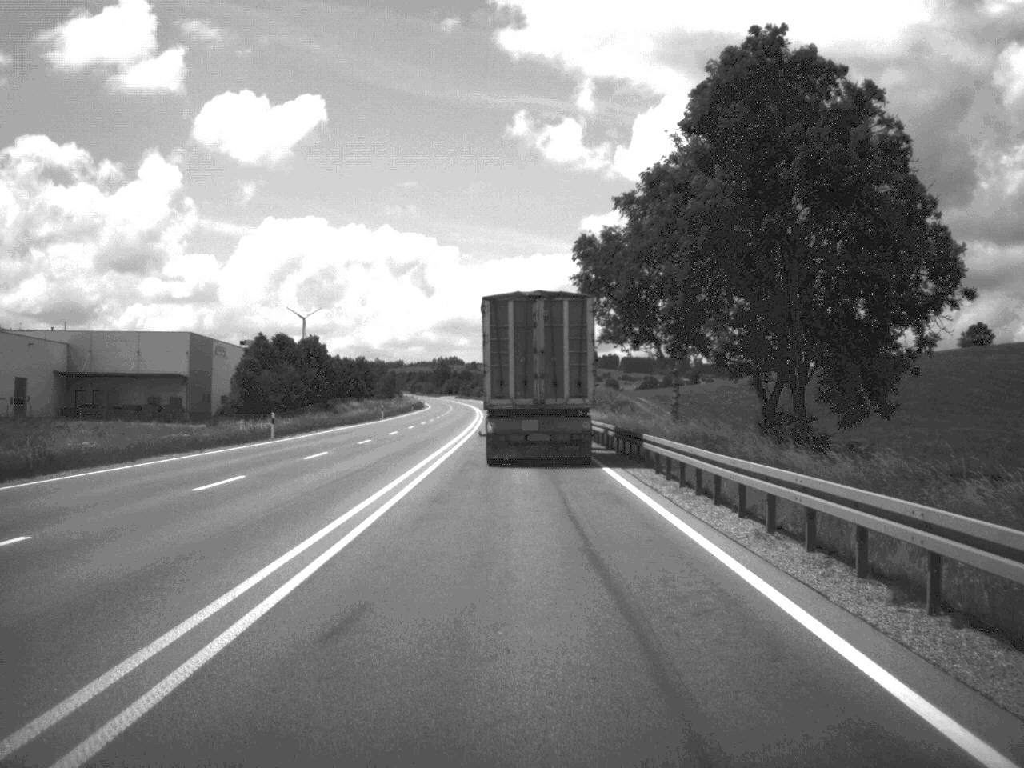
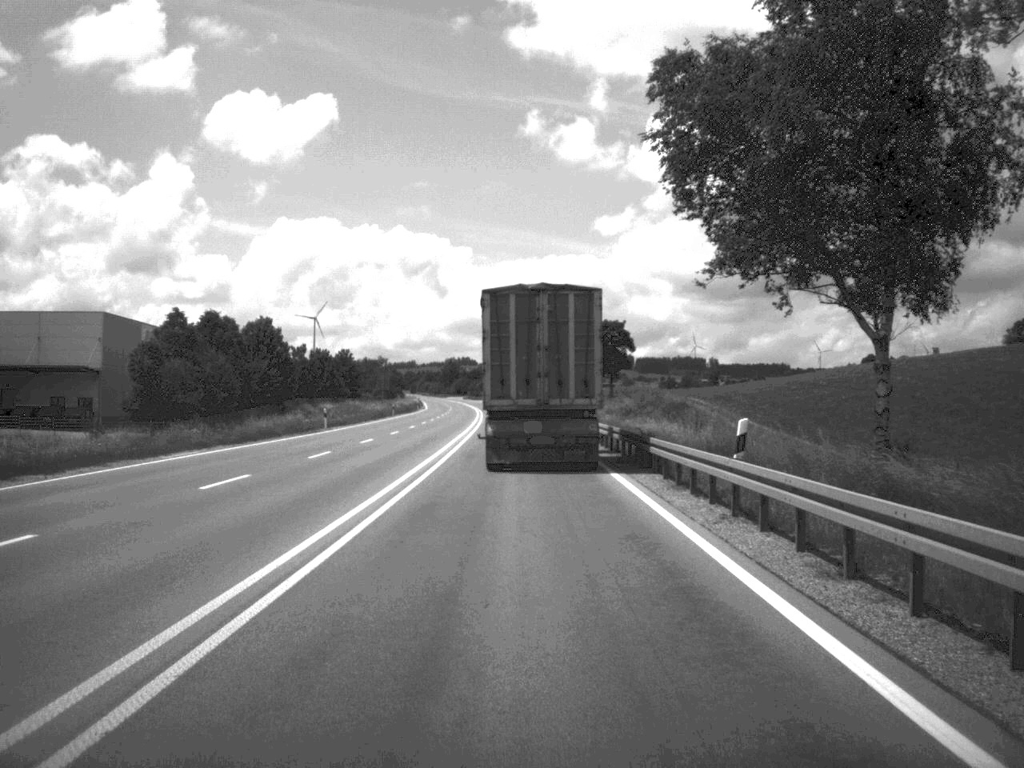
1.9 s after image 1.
(-0.2, +35.5) m; -1°
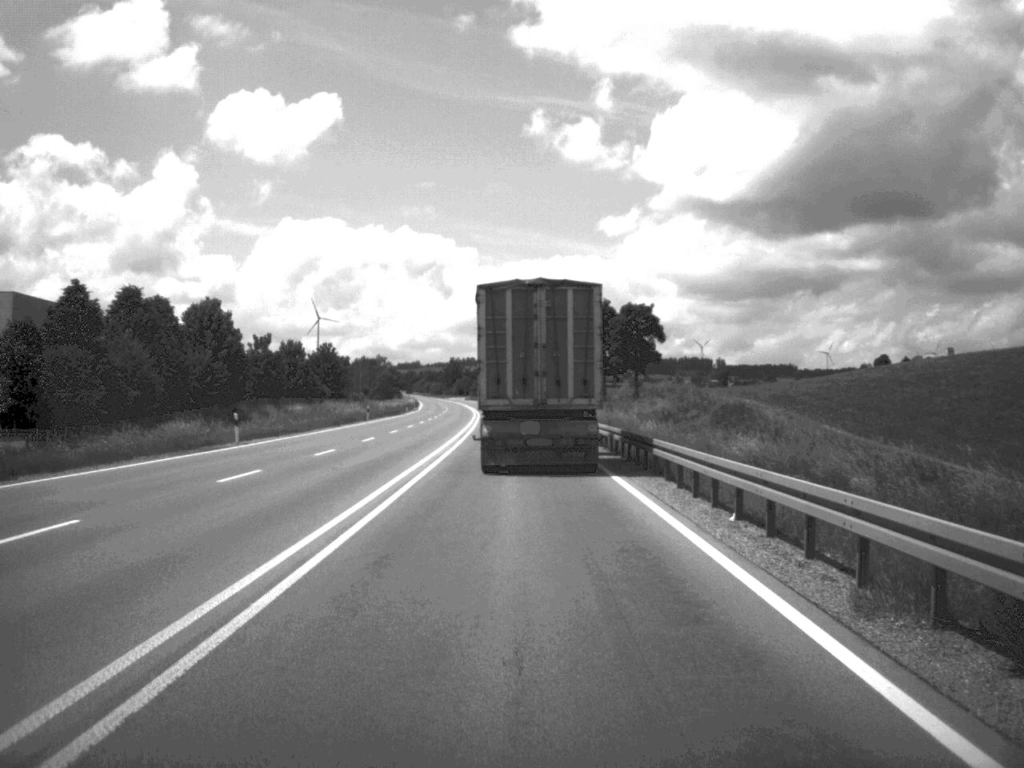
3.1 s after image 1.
(-0.1, +22.3) m; 0°
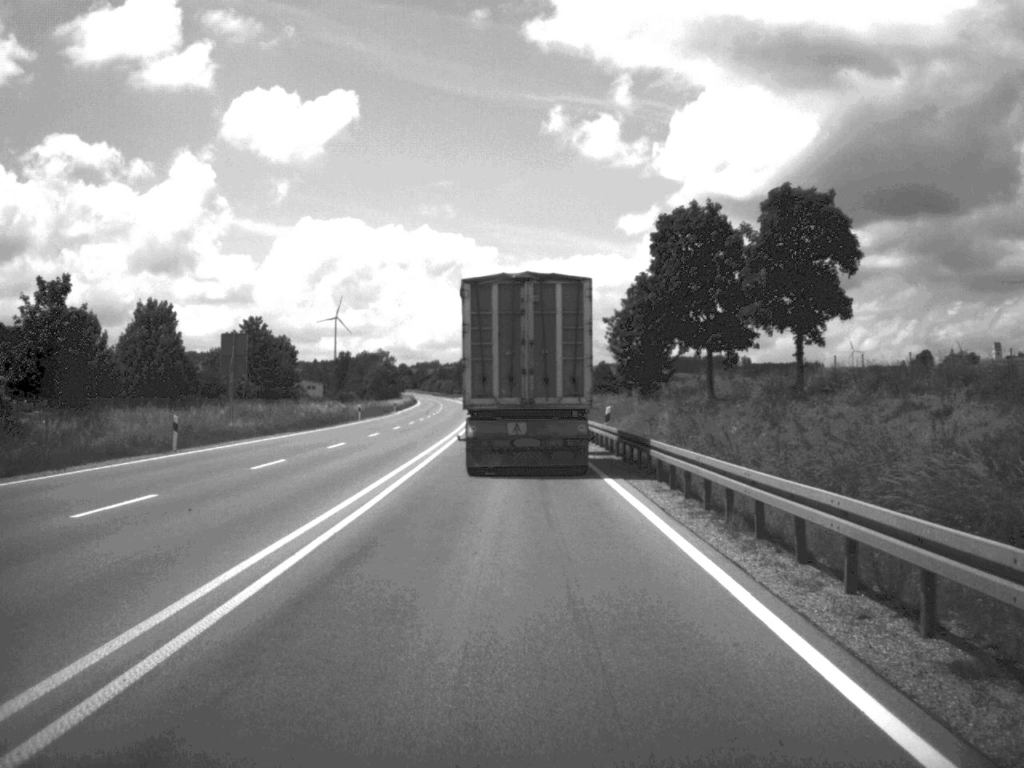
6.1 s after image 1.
(-0.5, +55.5) m; -1°
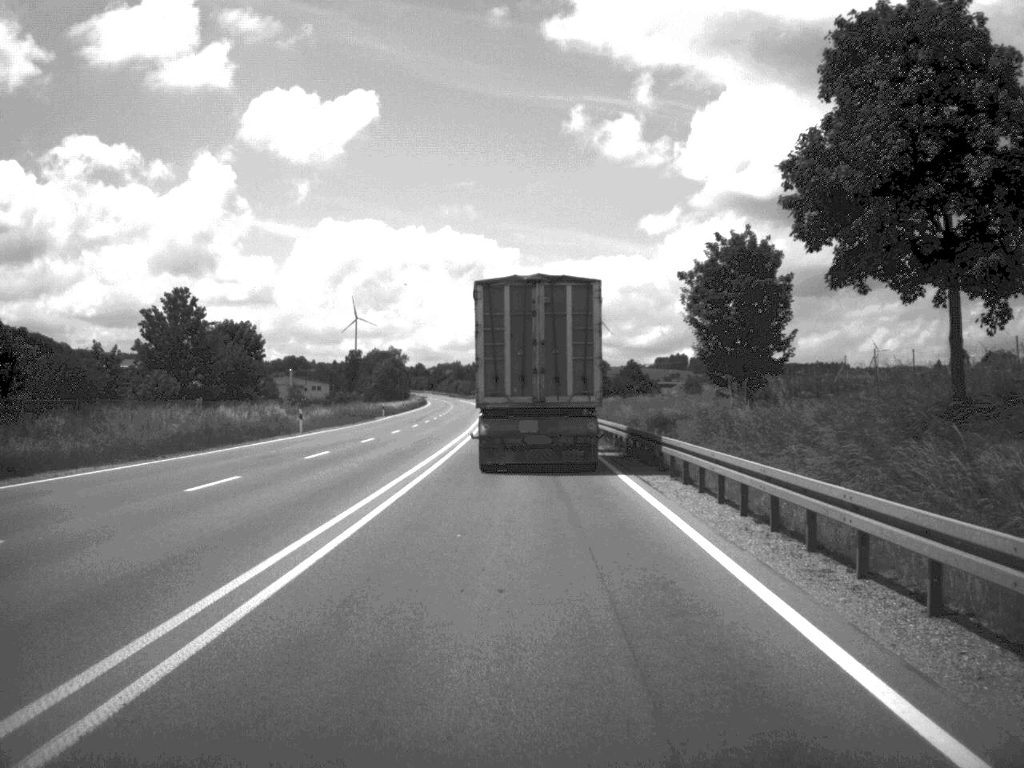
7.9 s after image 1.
(-0.3, +31.0) m; -1°
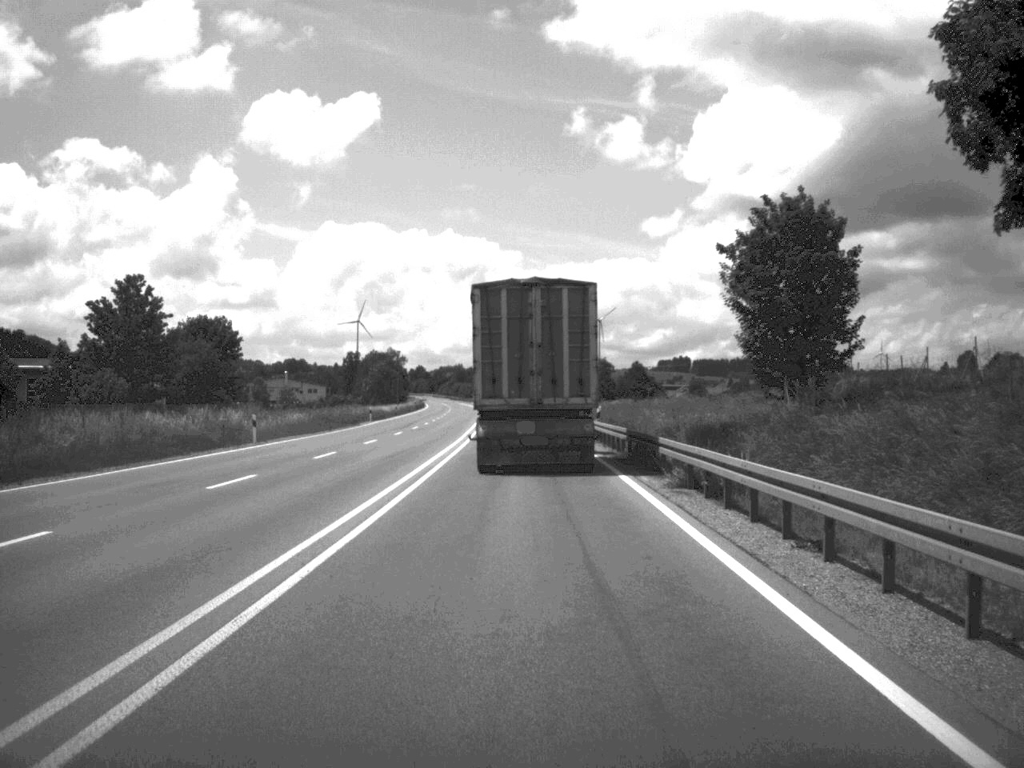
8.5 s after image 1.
(0.0, +10.6) m; 0°
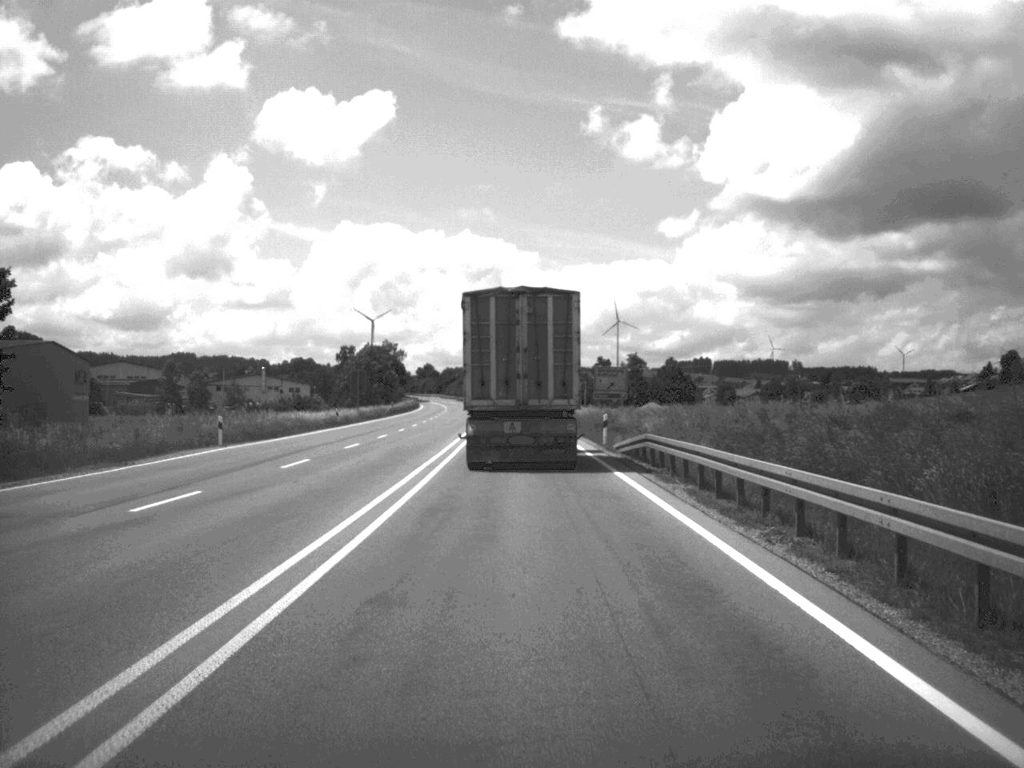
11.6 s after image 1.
(-0.5, +52.8) m; -1°
